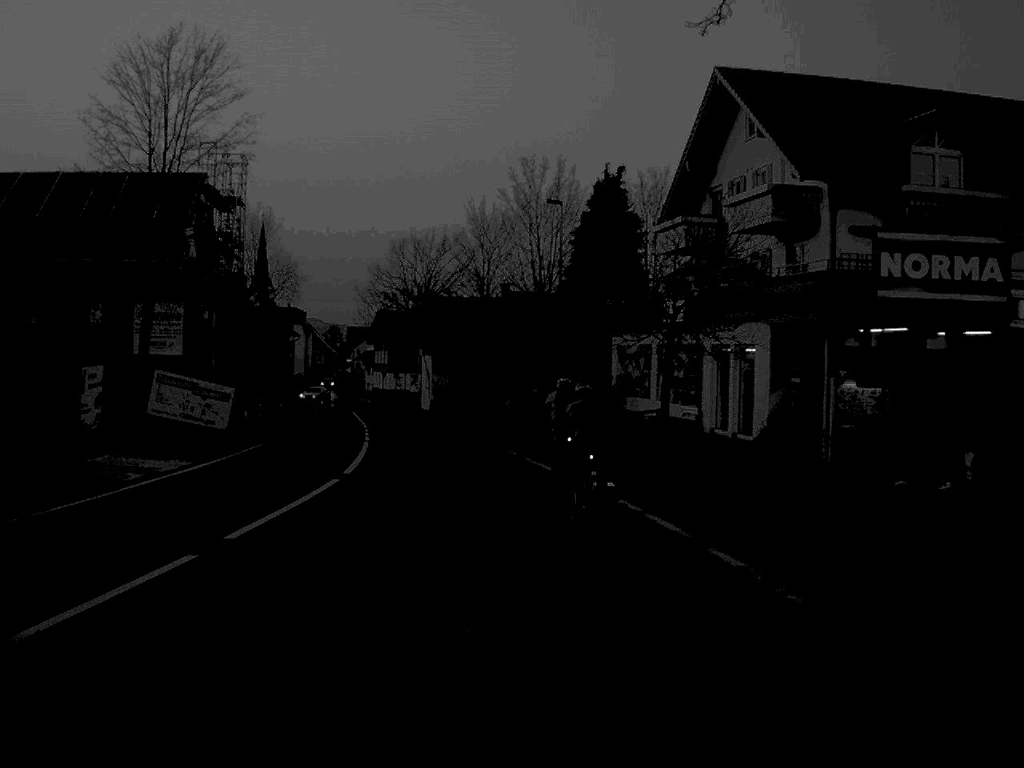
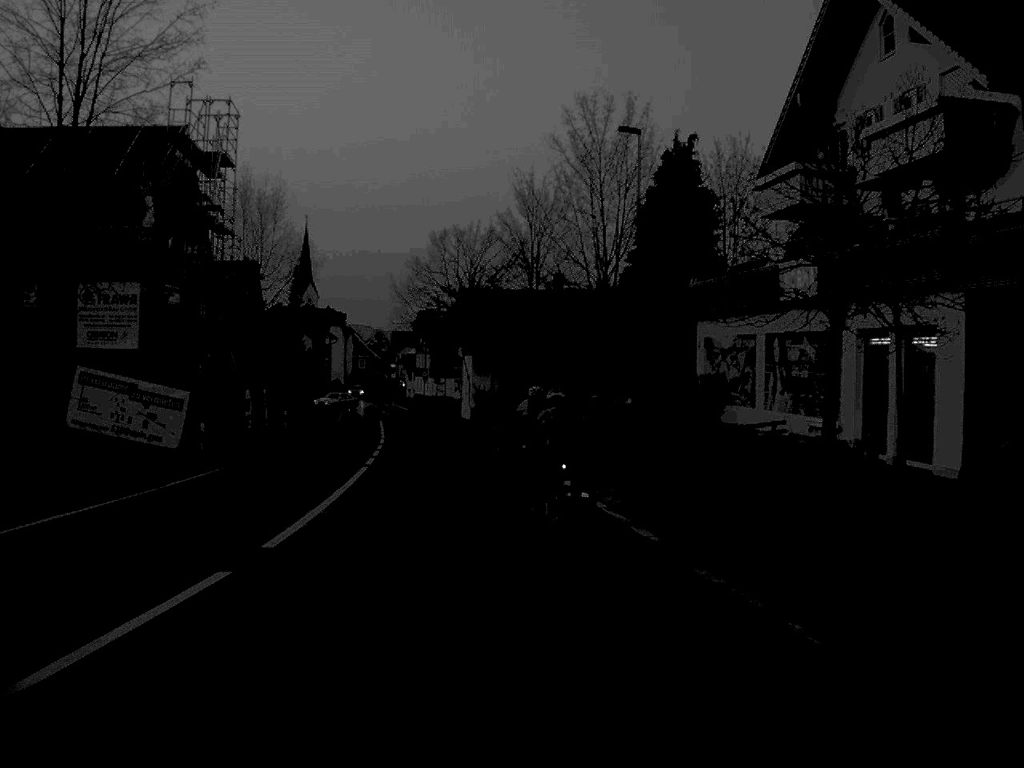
(-0.2, +11.9) m; -2°
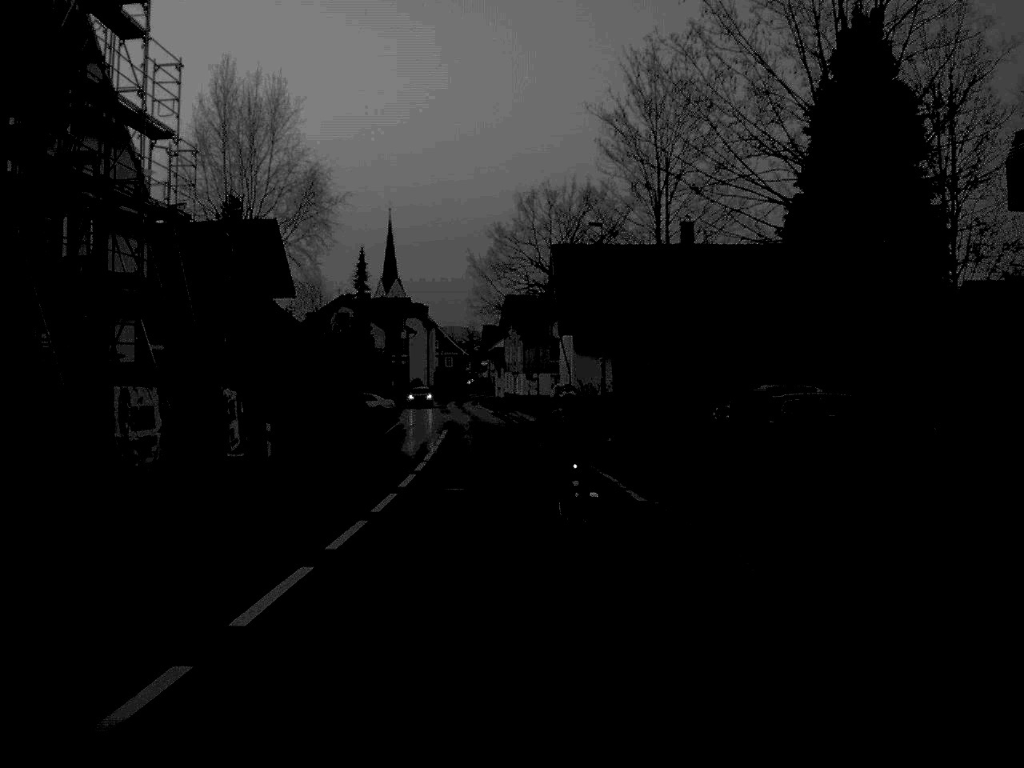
(-0.9, +21.8) m; -4°
